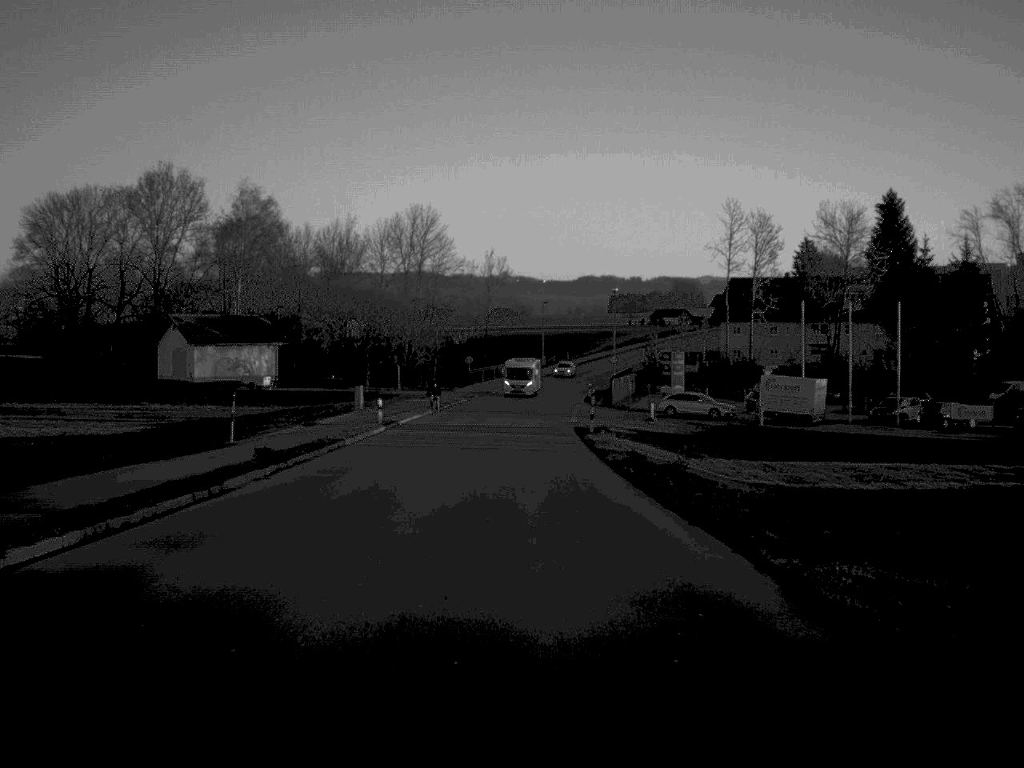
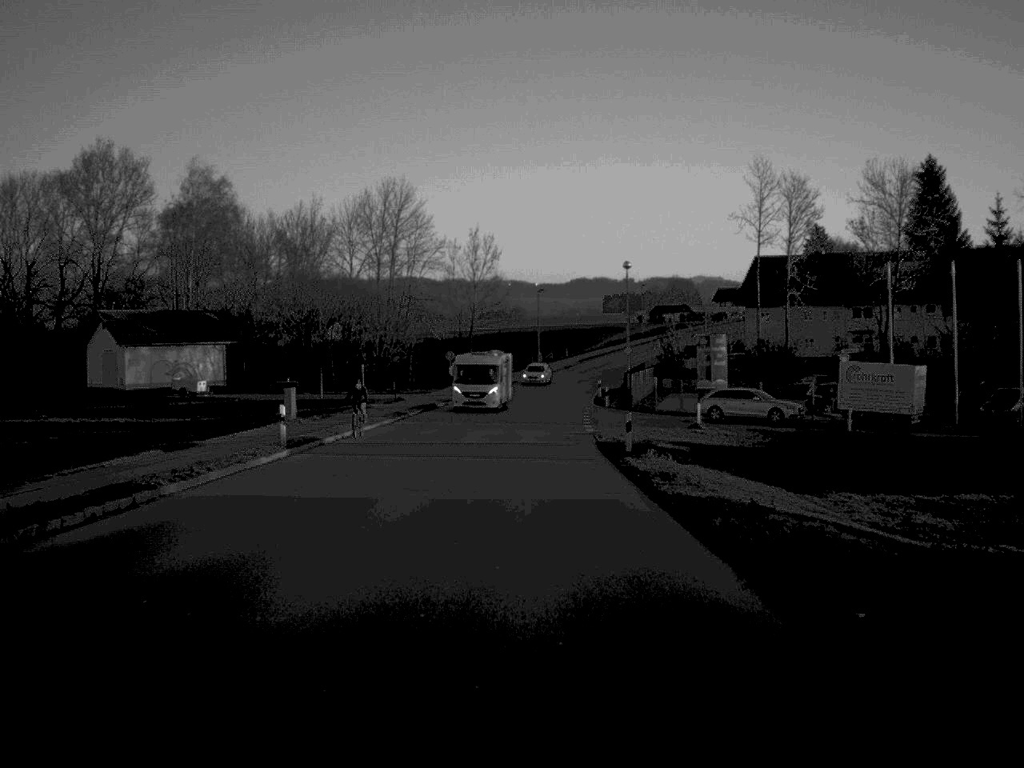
(0.0, +19.3) m; 0°
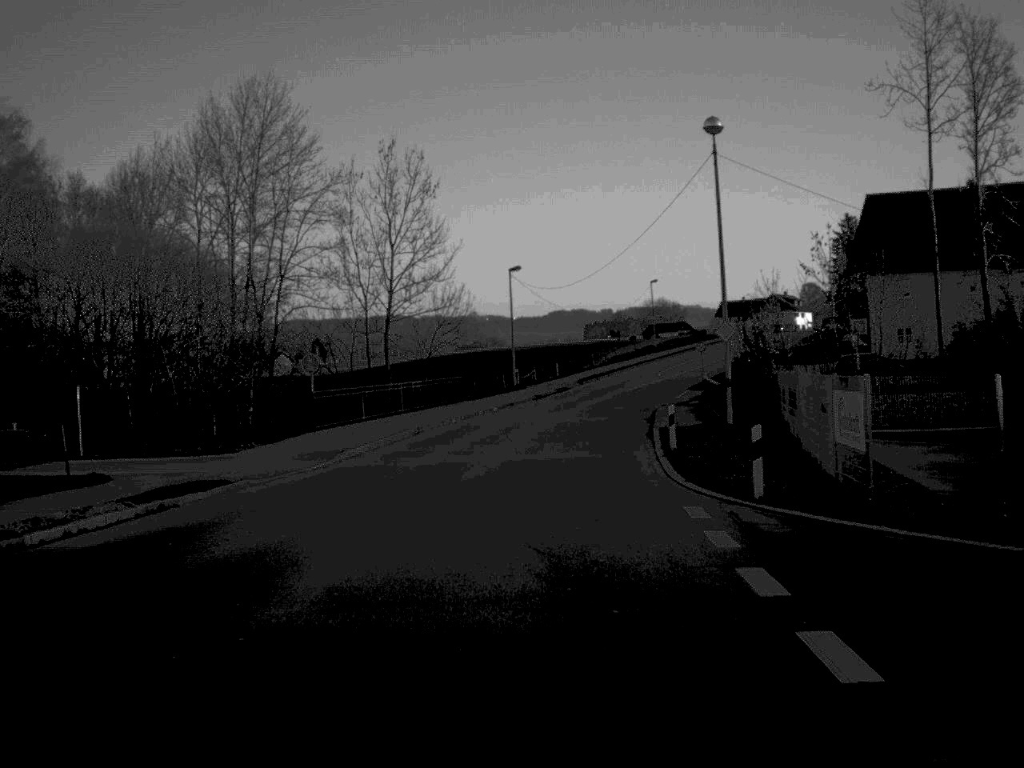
(+0.6, +49.0) m; +1°
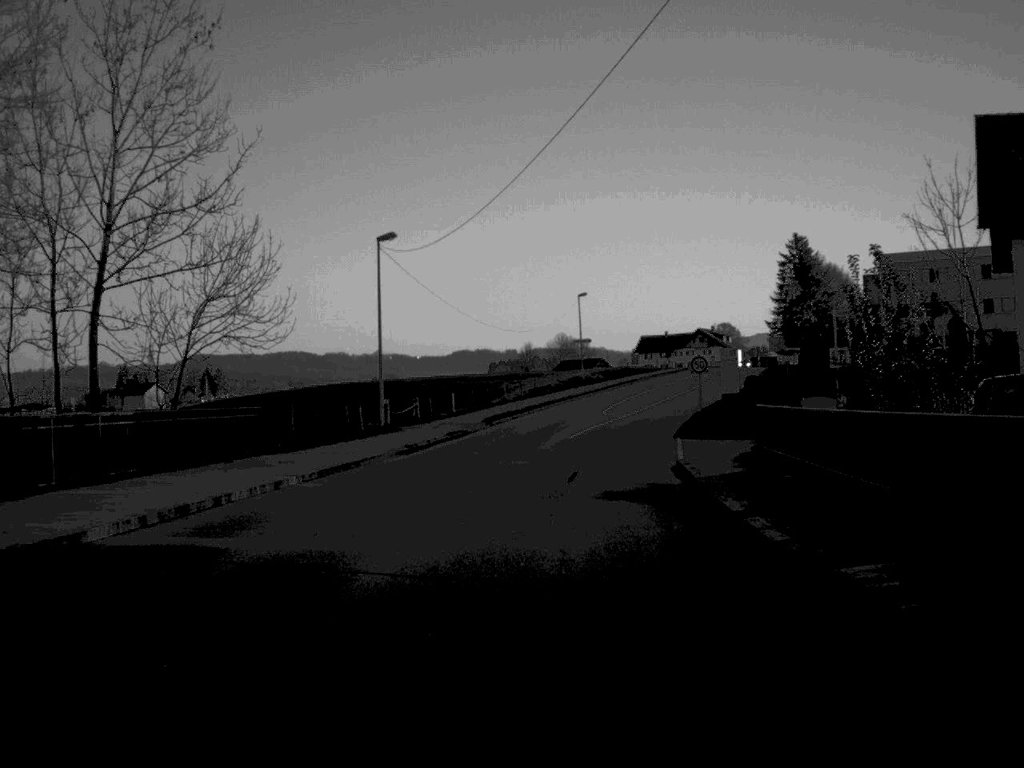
(+1.0, +30.9) m; +4°
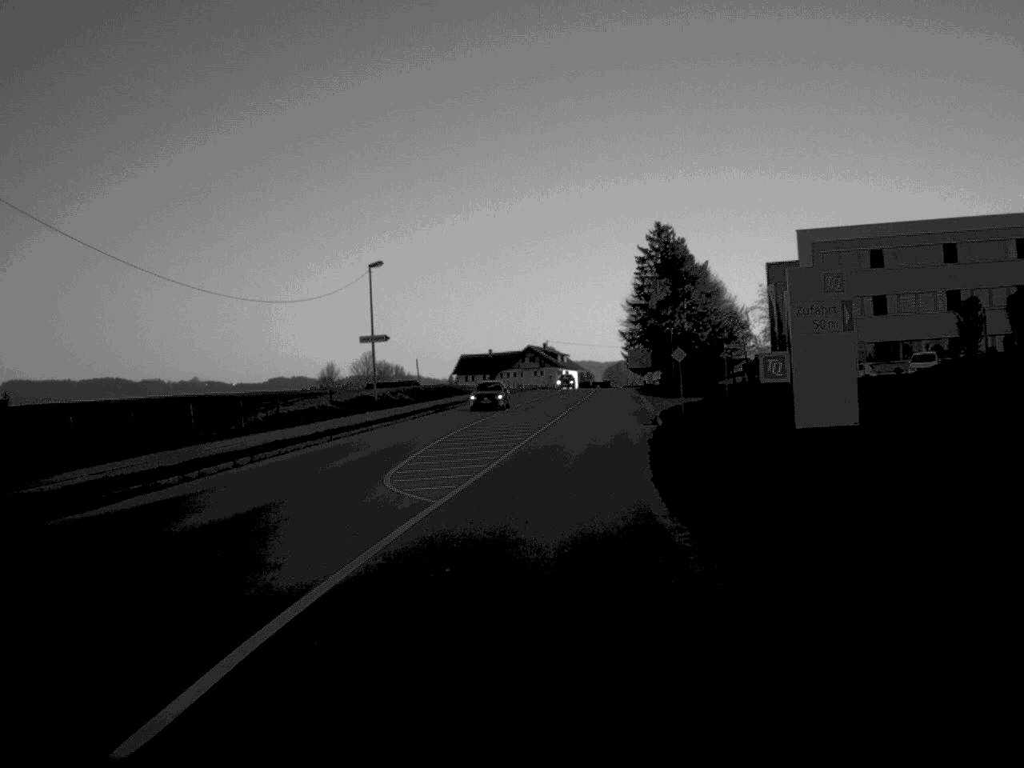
(+2.9, +41.2) m; +8°
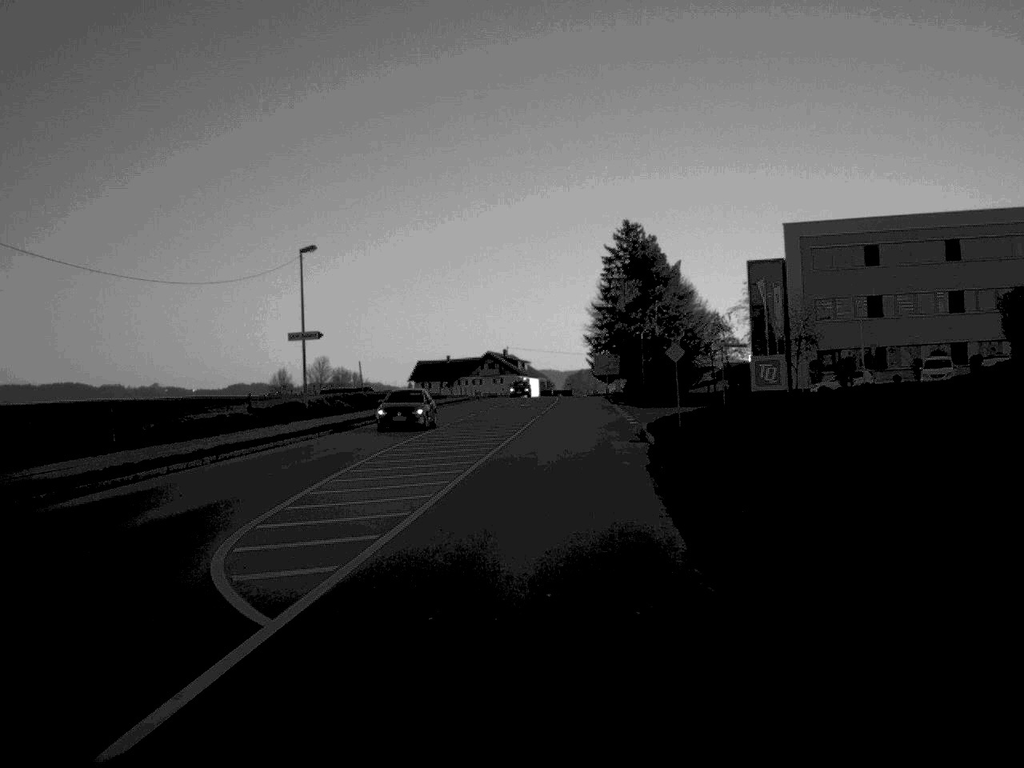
(+0.2, +9.8) m; +2°
